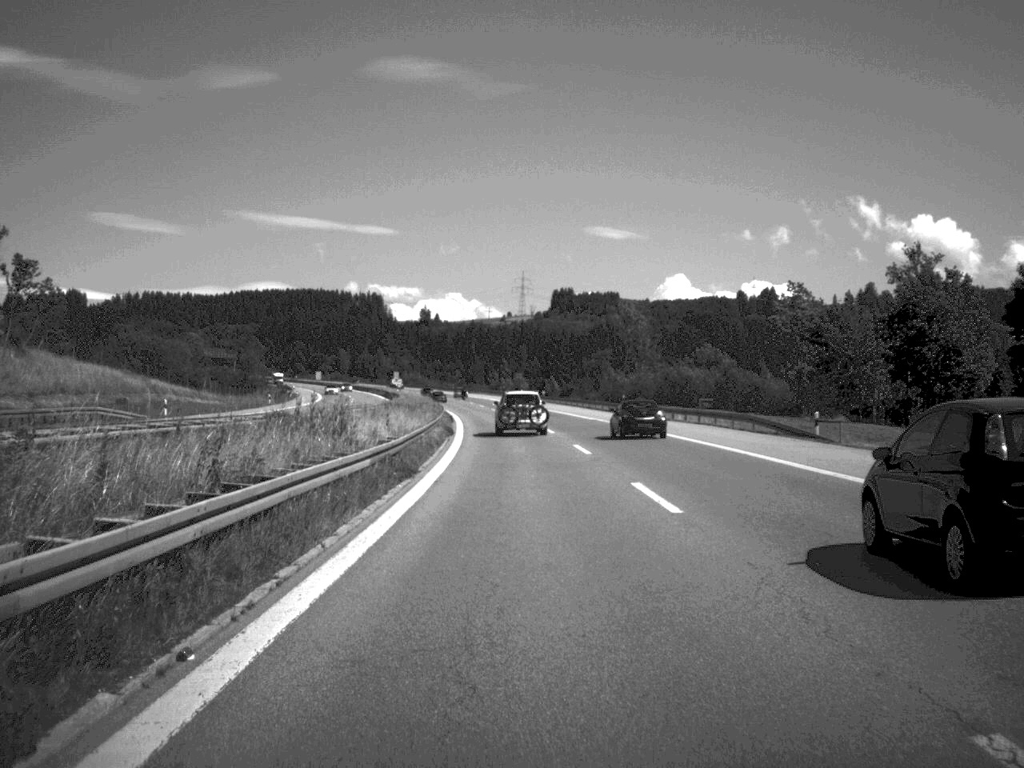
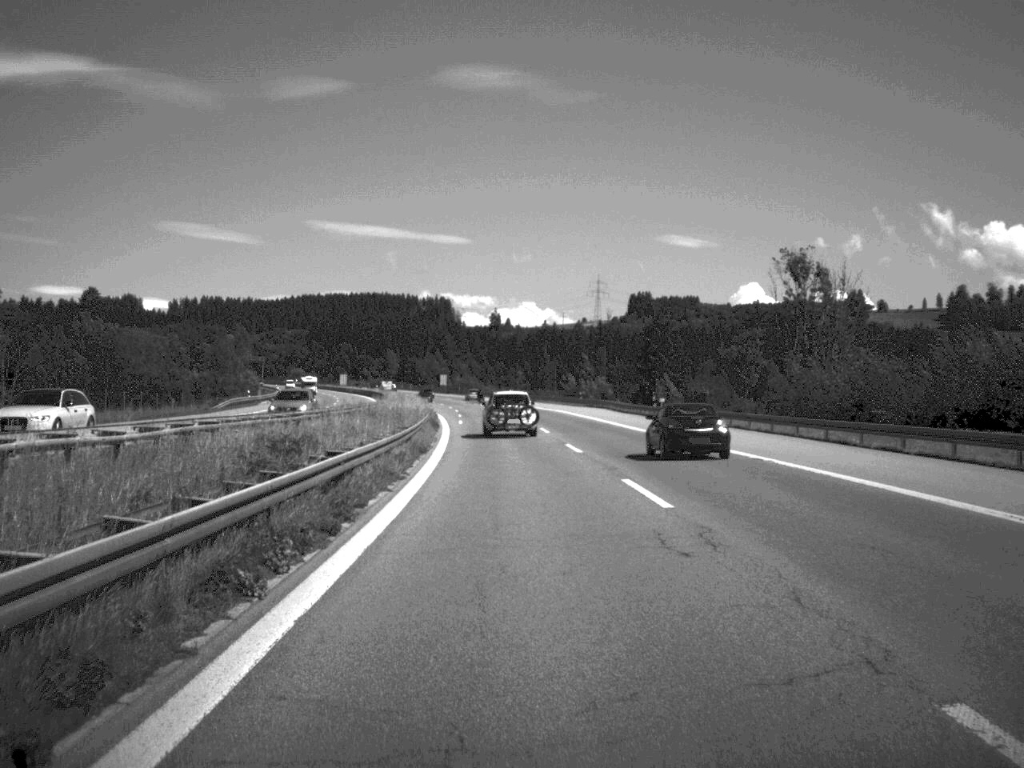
(-1.9, +68.2) m; -3°
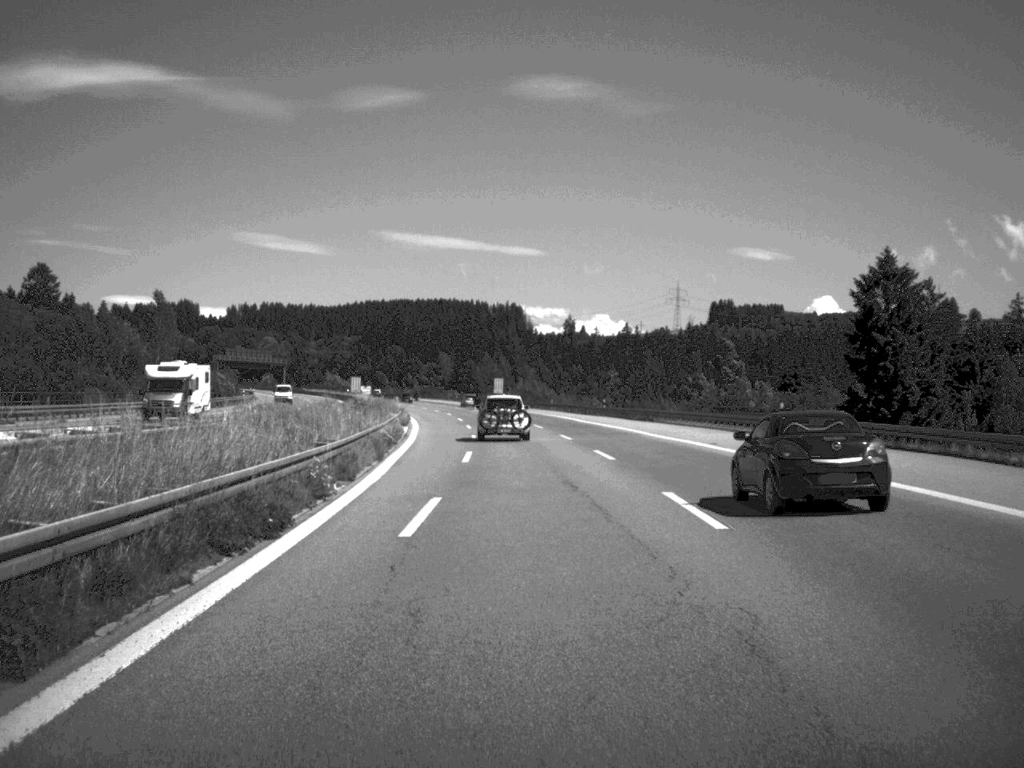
(-2.2, +71.3) m; -3°
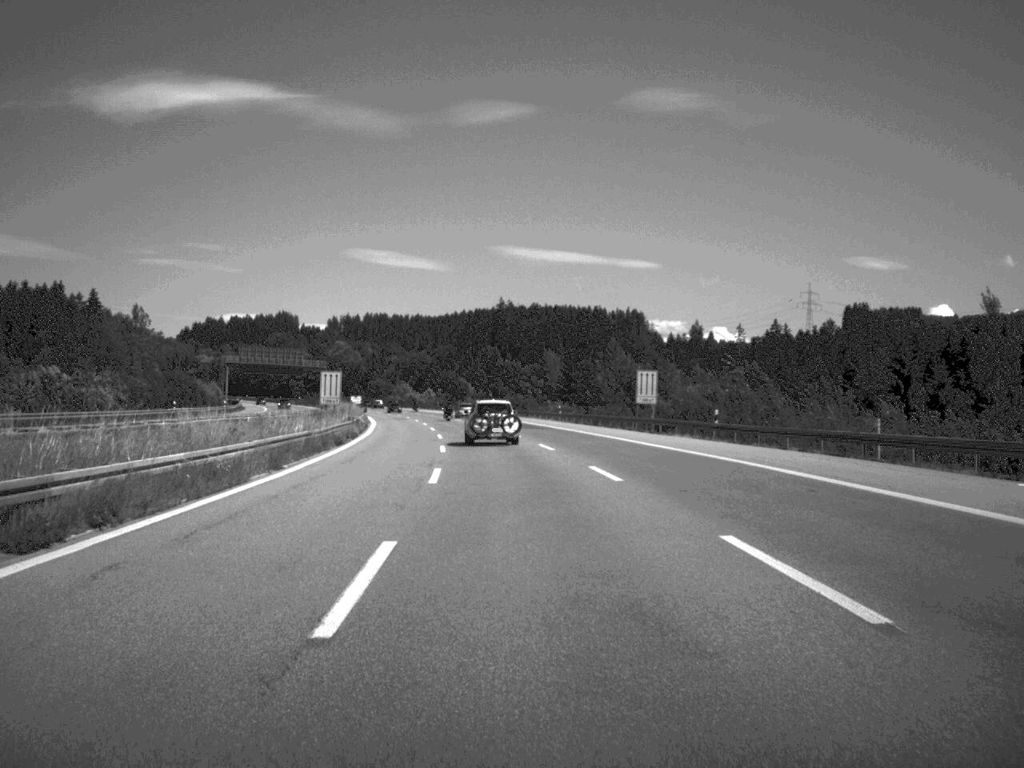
(-3.9, +92.5) m; -5°
